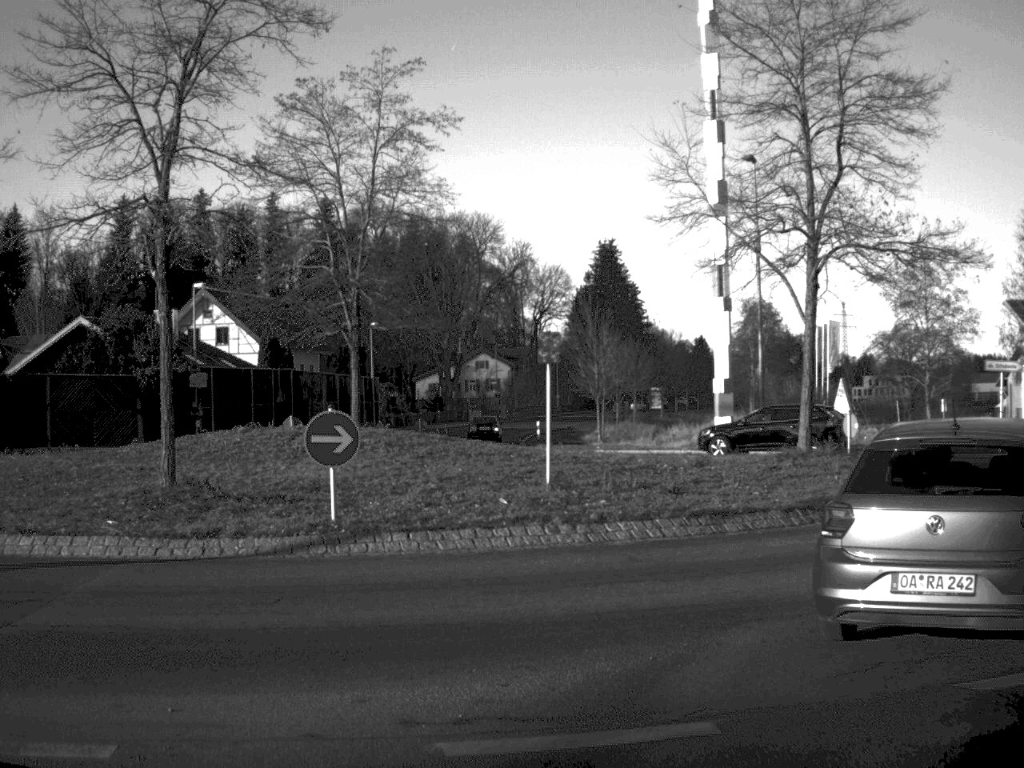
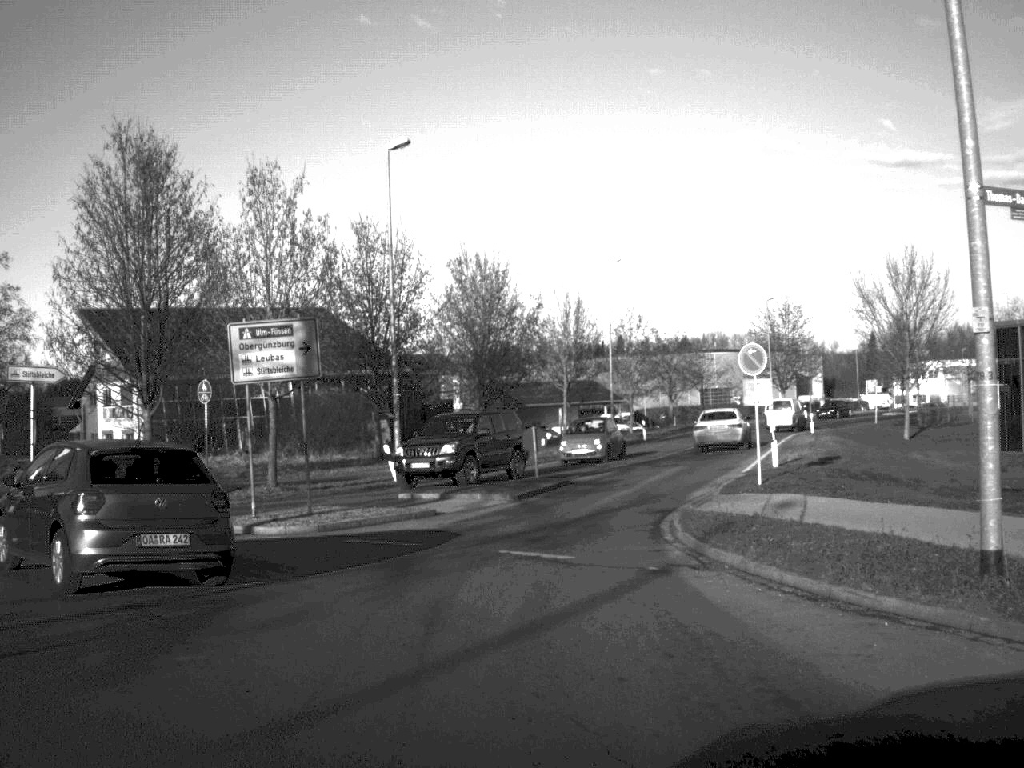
(+5.5, +13.7) m; +41°
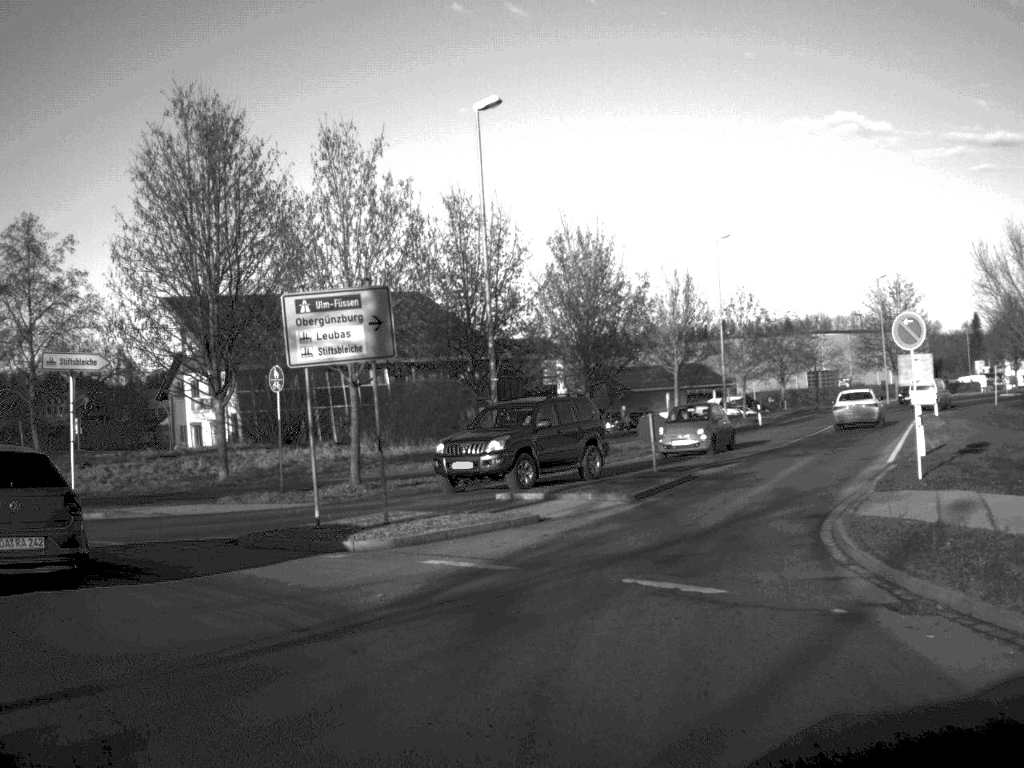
(-0.1, +3.7) m; -5°
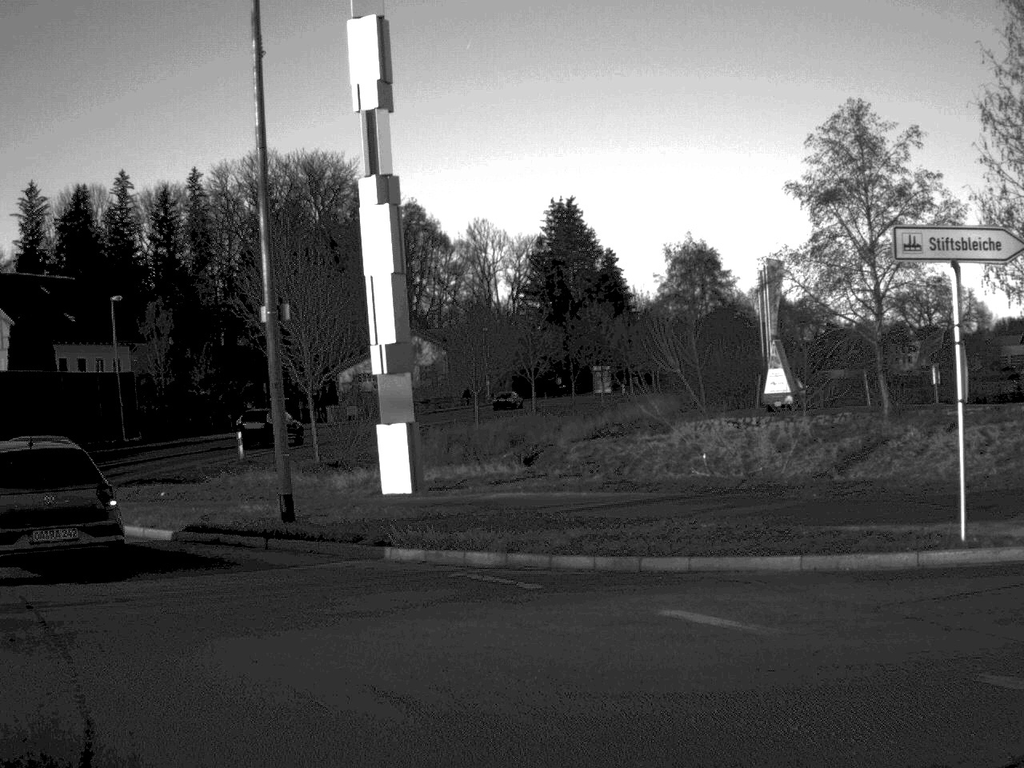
(-3.6, +11.4) m; -39°
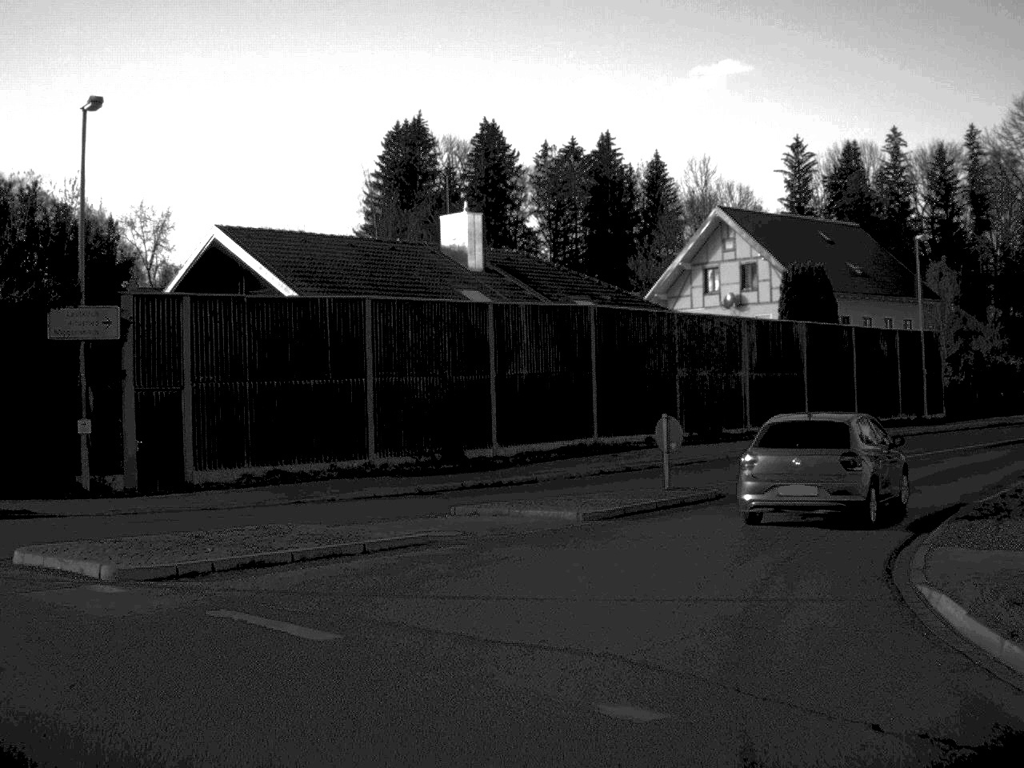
(-4.9, +12.9) m; -33°
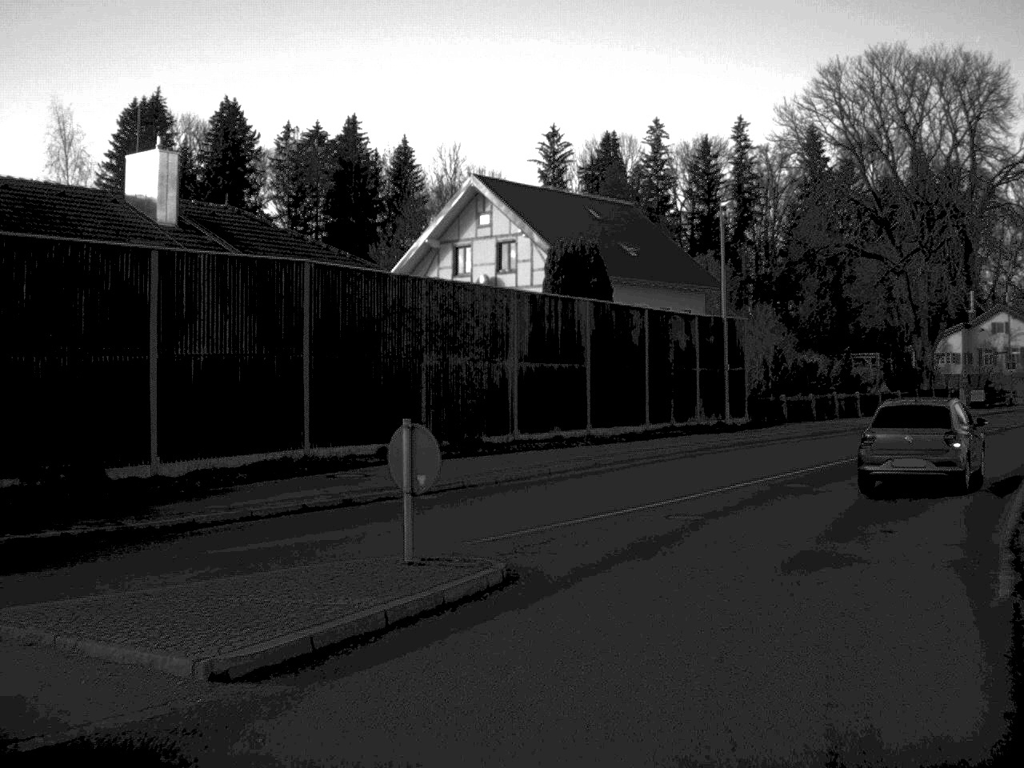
(+0.8, +9.8) m; +12°
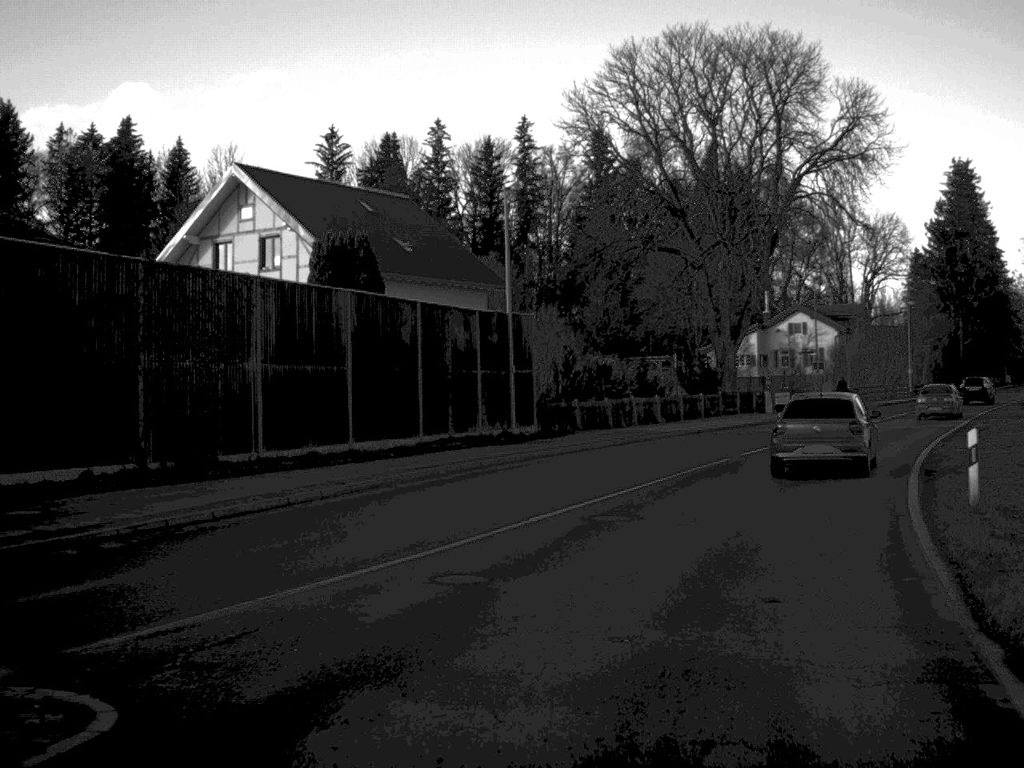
(+0.4, +5.2) m; +10°
